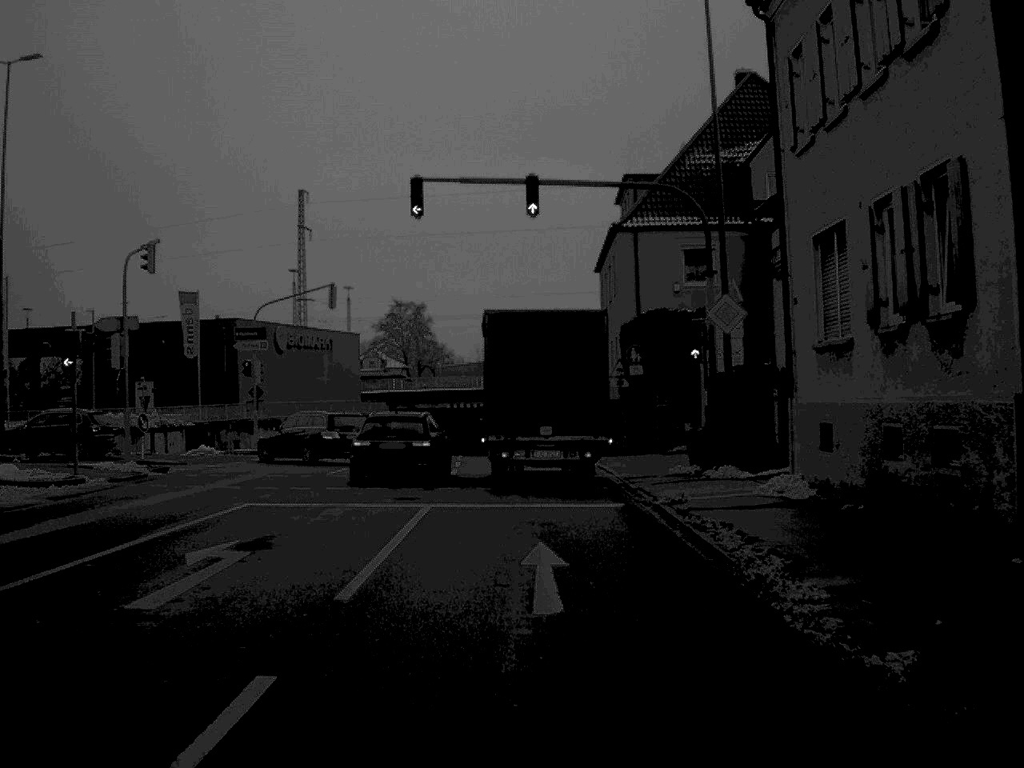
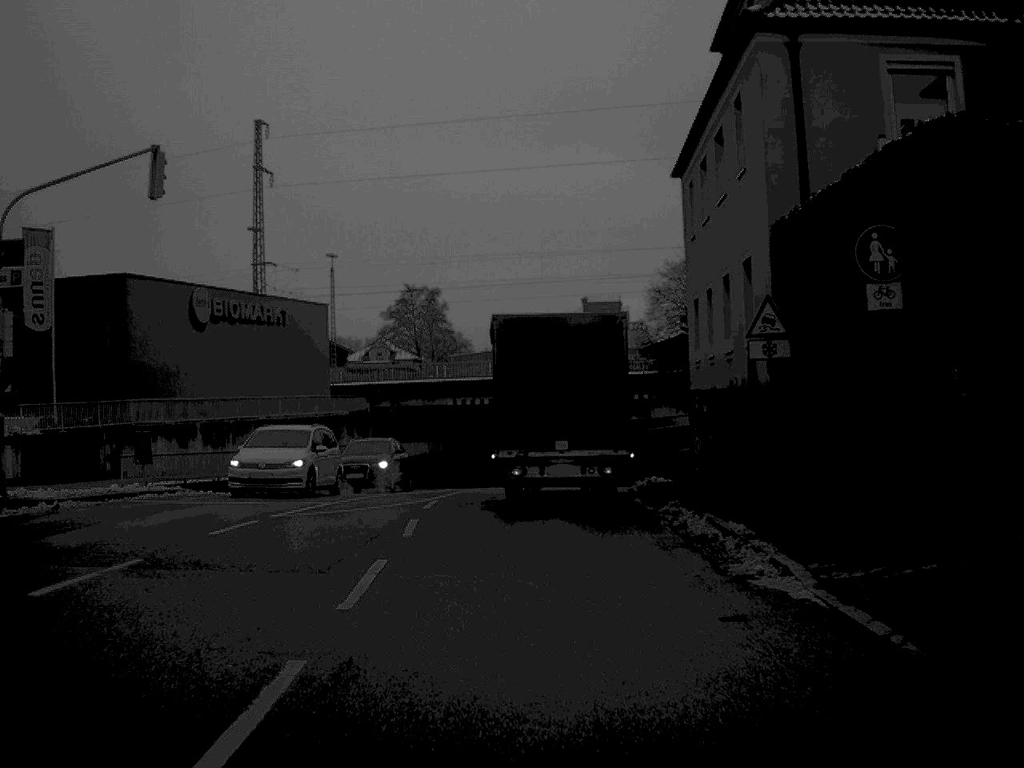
(-0.2, +24.9) m; -1°
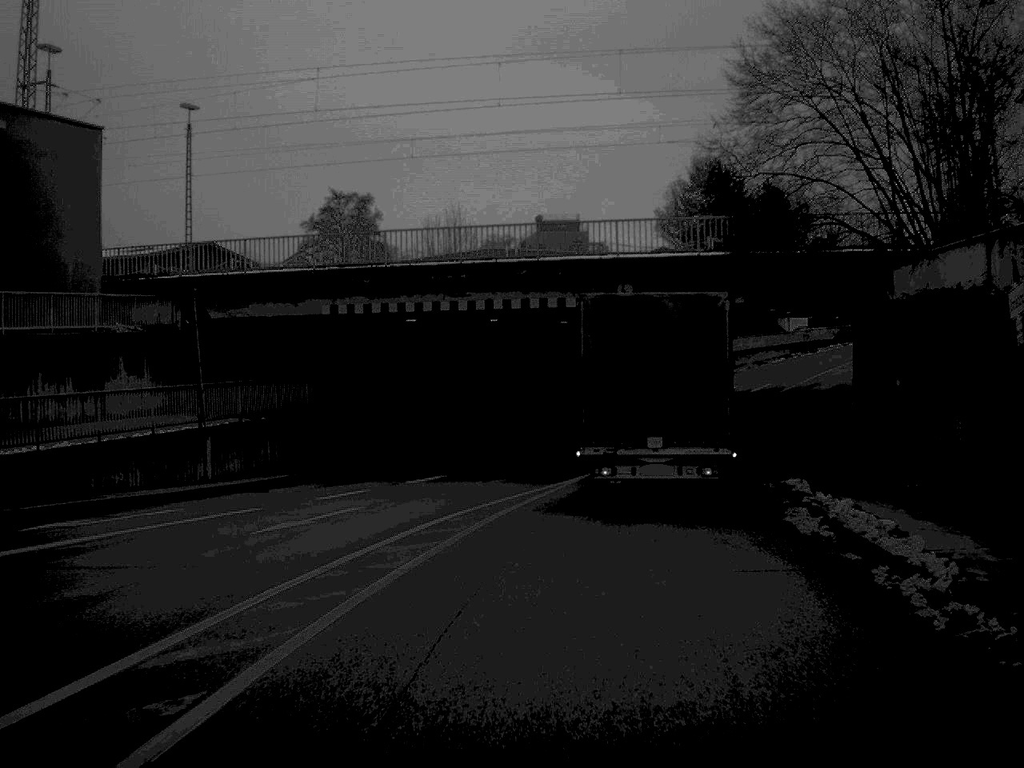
(+0.1, +32.0) m; +2°
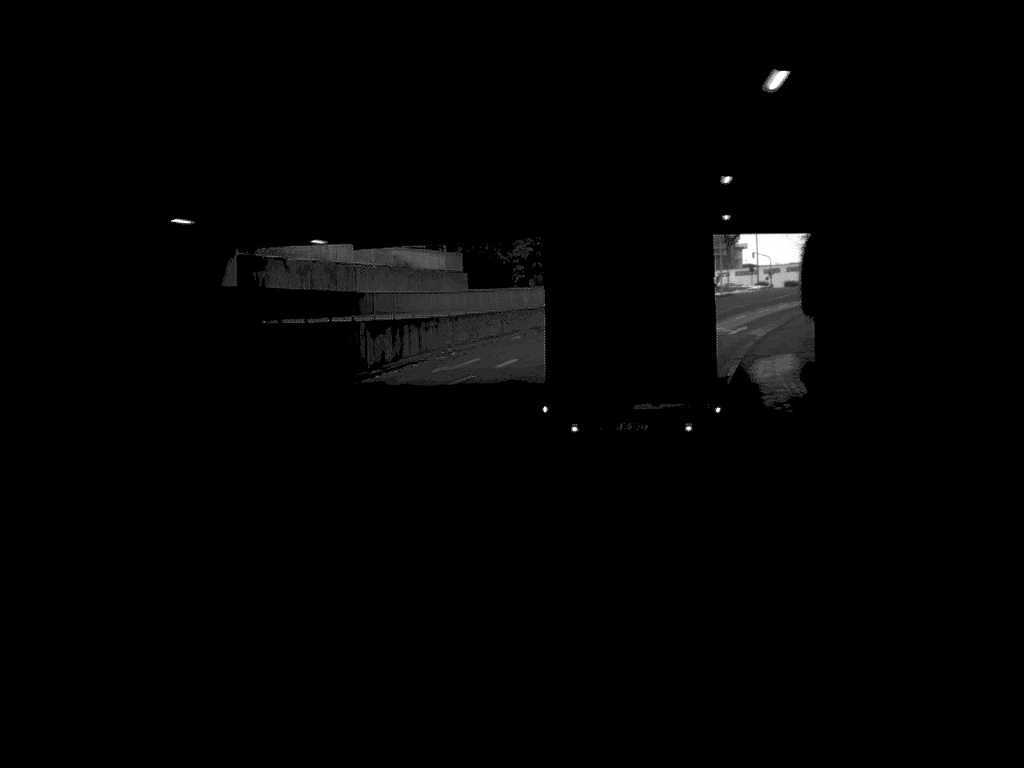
(+3.4, +32.7) m; +12°
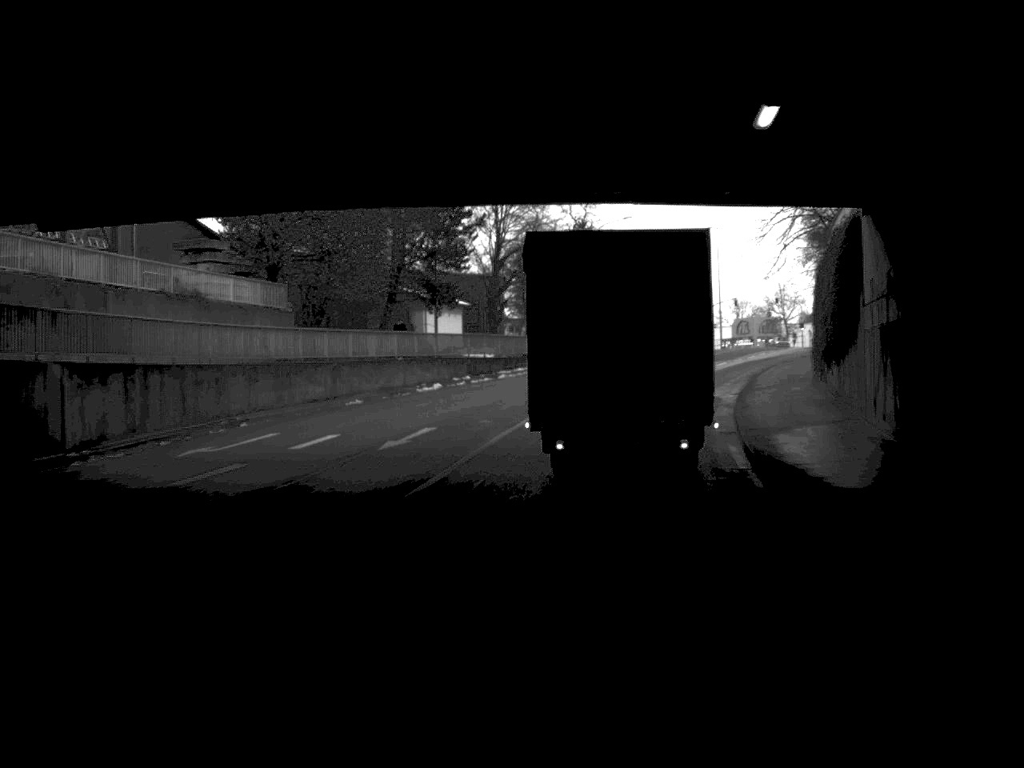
(+0.9, +19.7) m; +6°
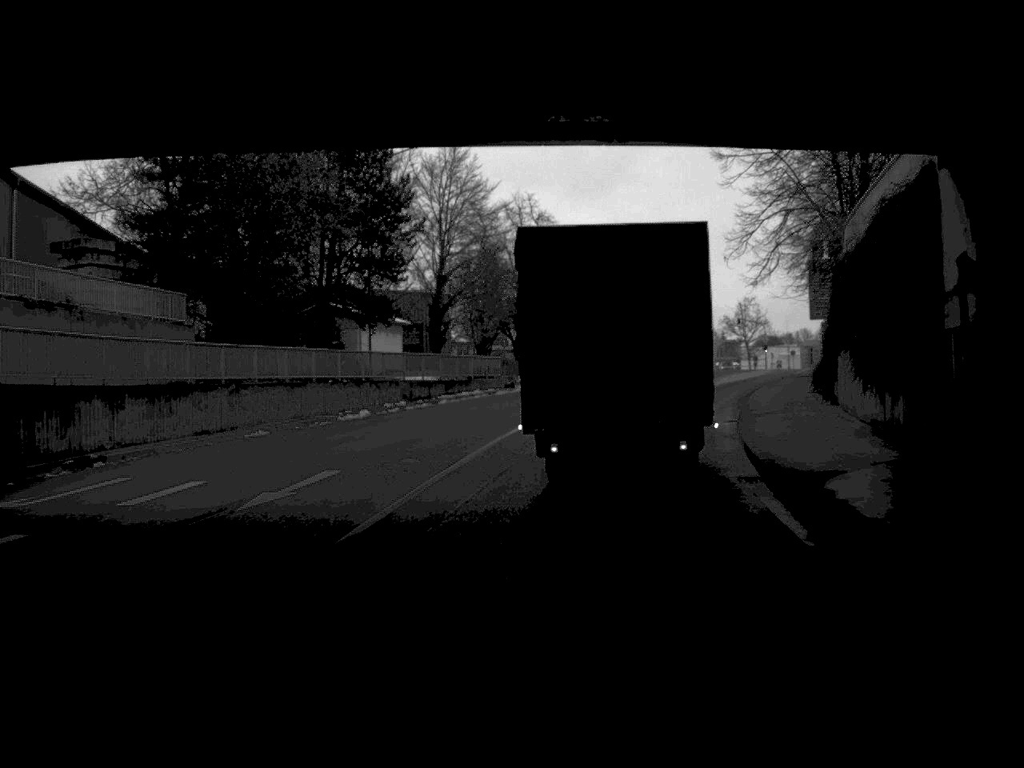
(+0.1, +7.6) m; +2°
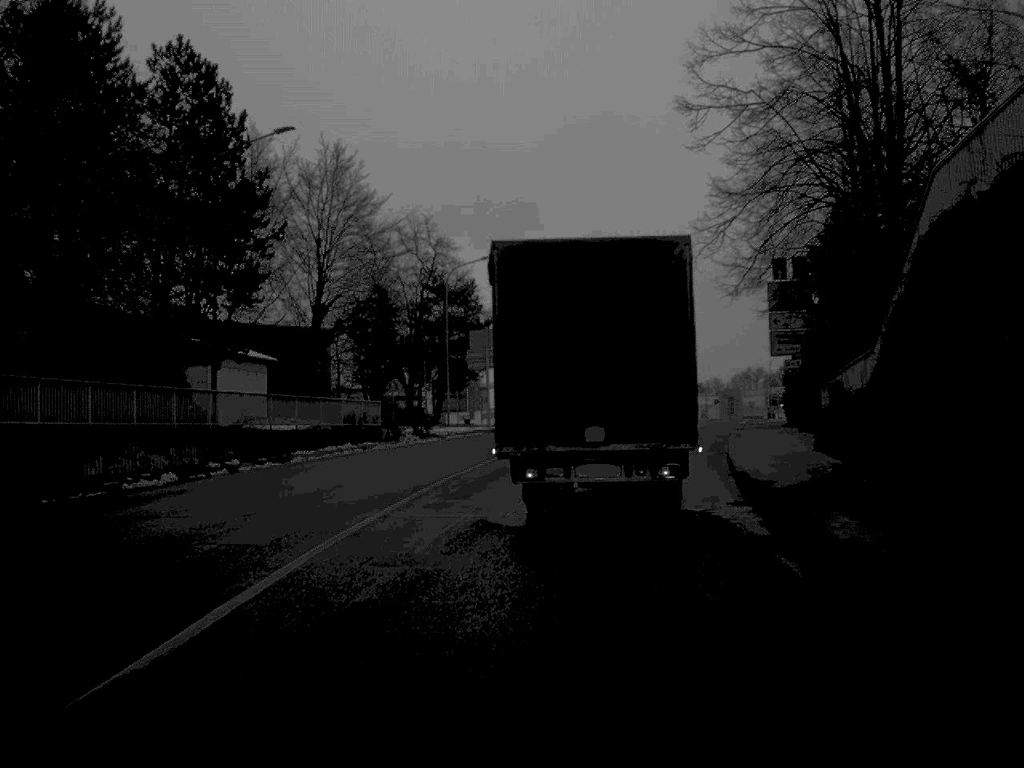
(+0.5, +12.7) m; +4°
